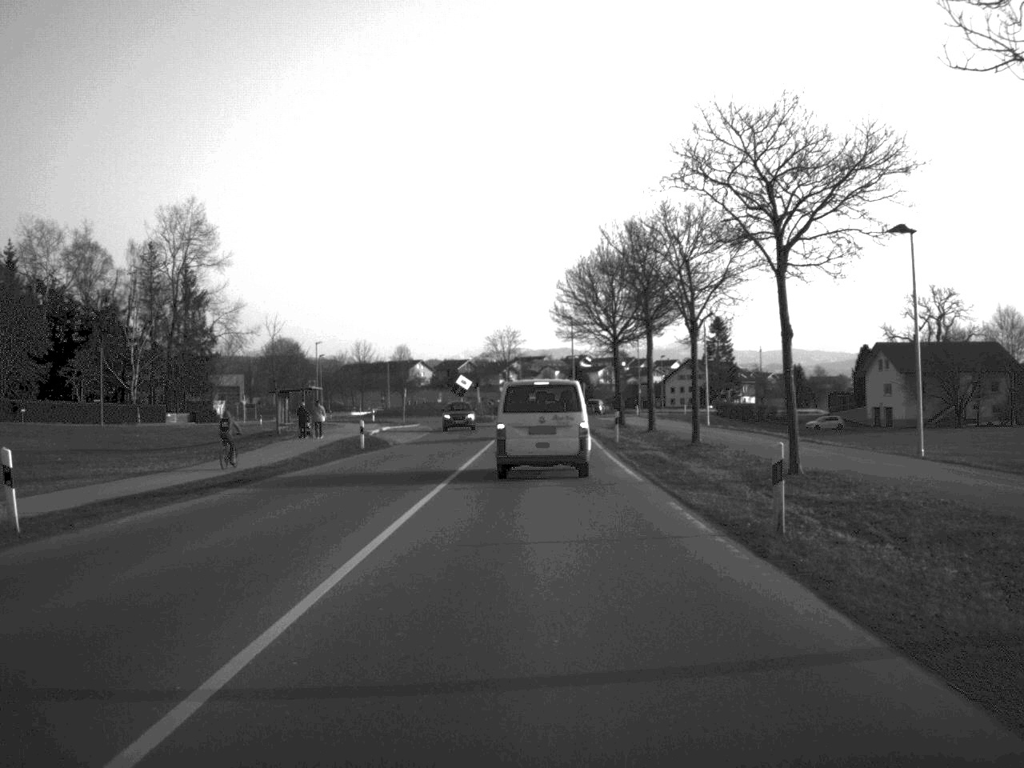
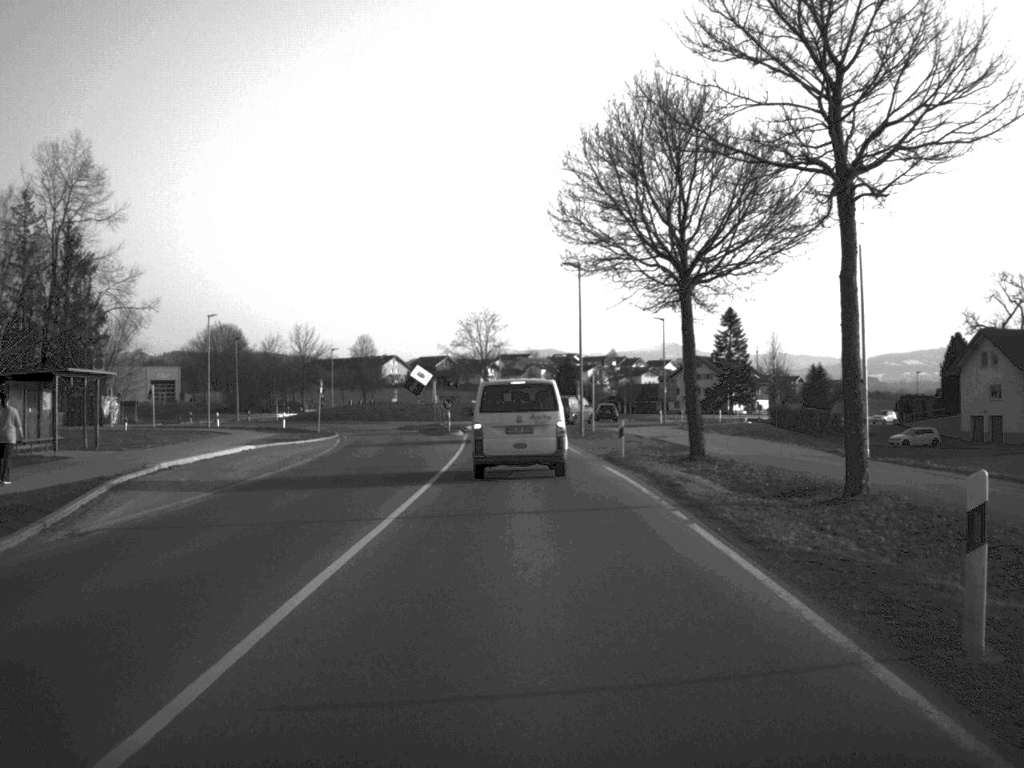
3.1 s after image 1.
(+0.4, +37.1) m; +1°
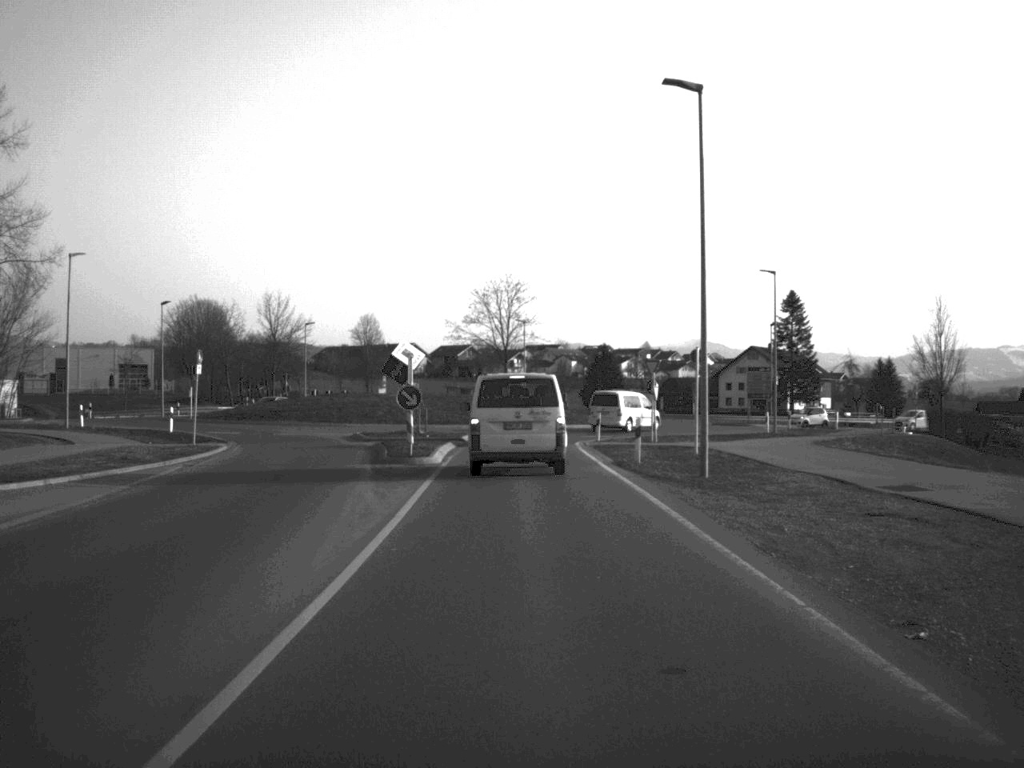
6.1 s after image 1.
(-0.3, +32.3) m; -1°
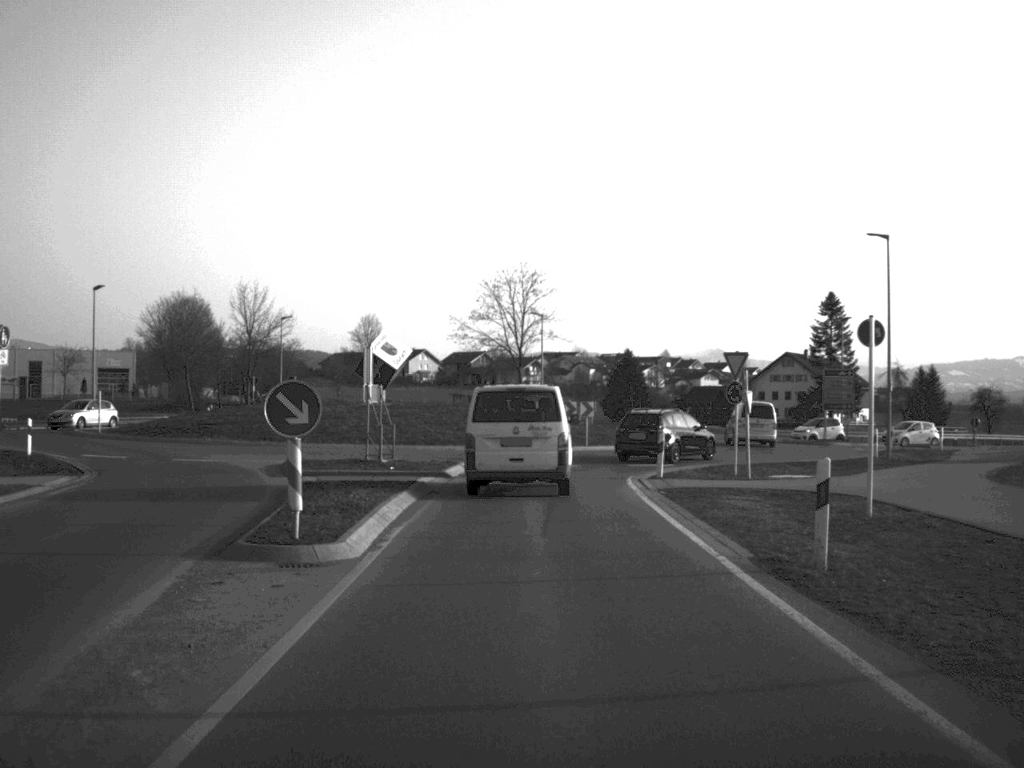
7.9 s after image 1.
(-0.1, +16.7) m; -1°
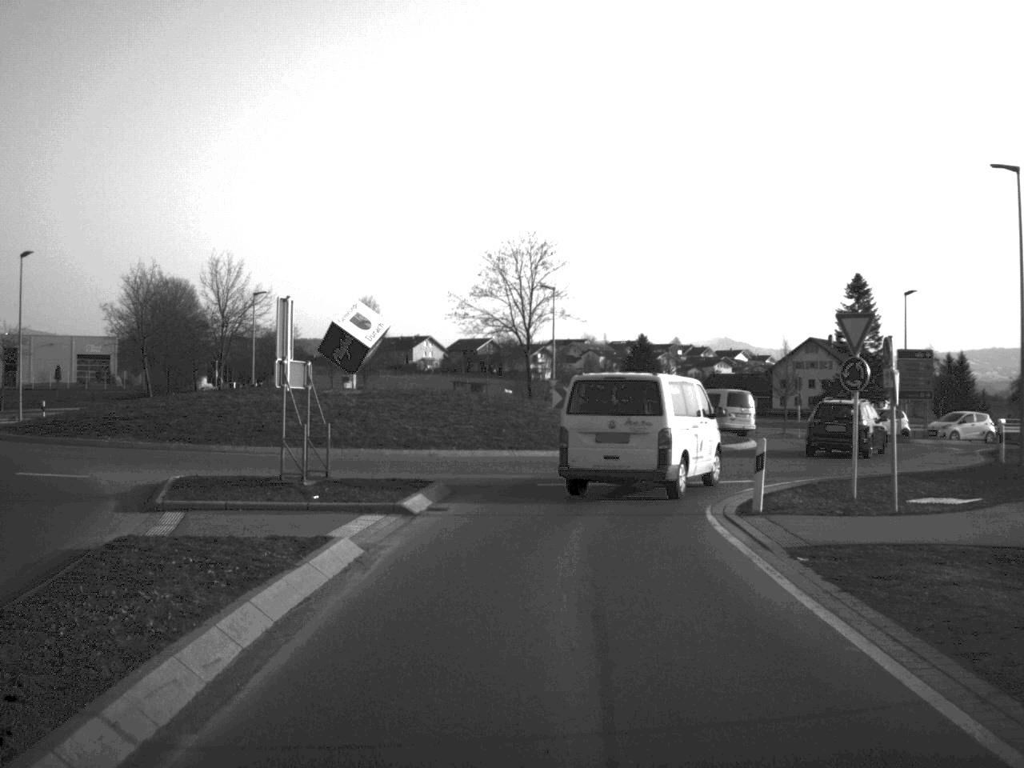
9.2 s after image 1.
(0.0, +11.5) m; 0°
